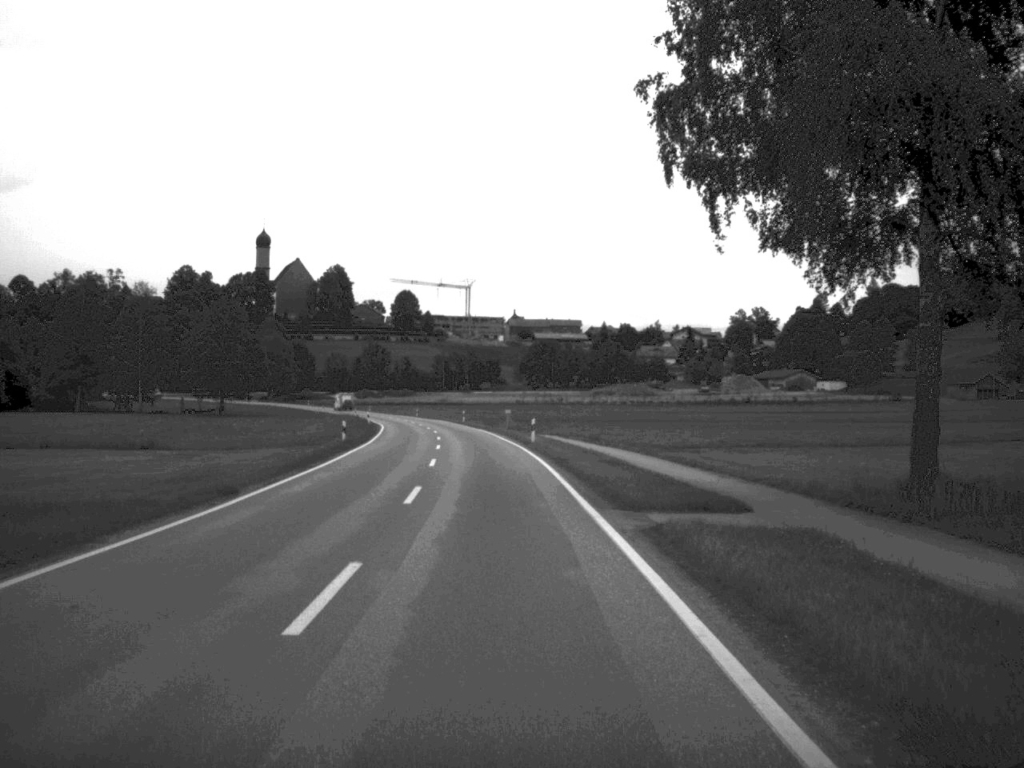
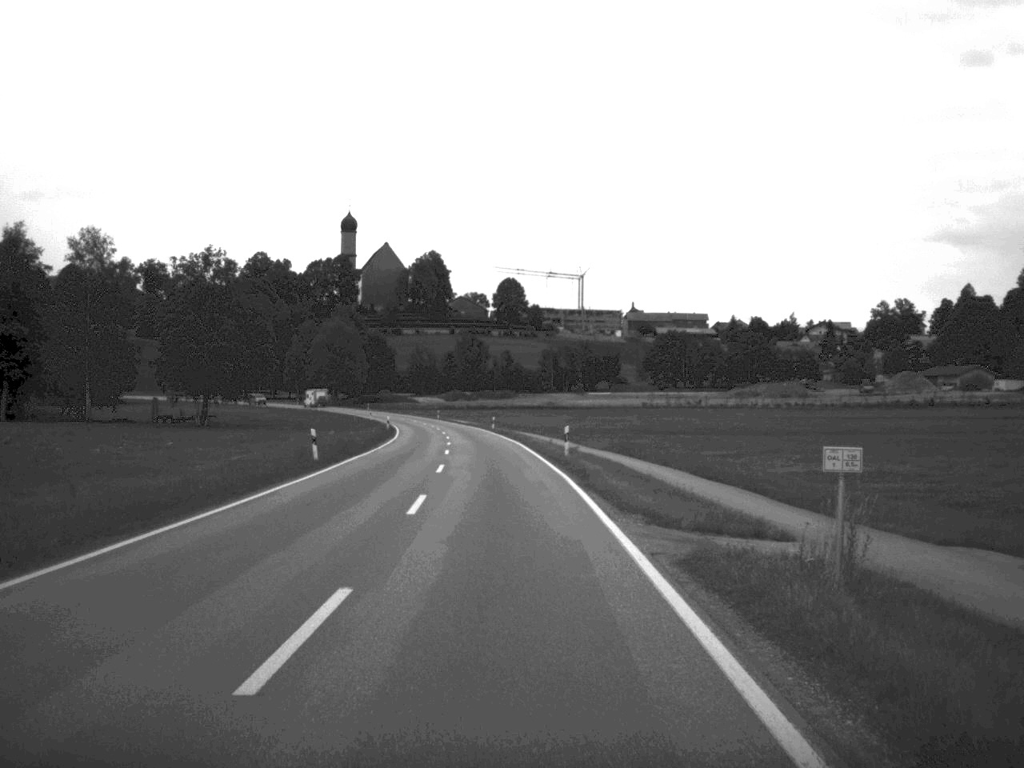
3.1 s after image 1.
(-2.6, +61.0) m; -5°
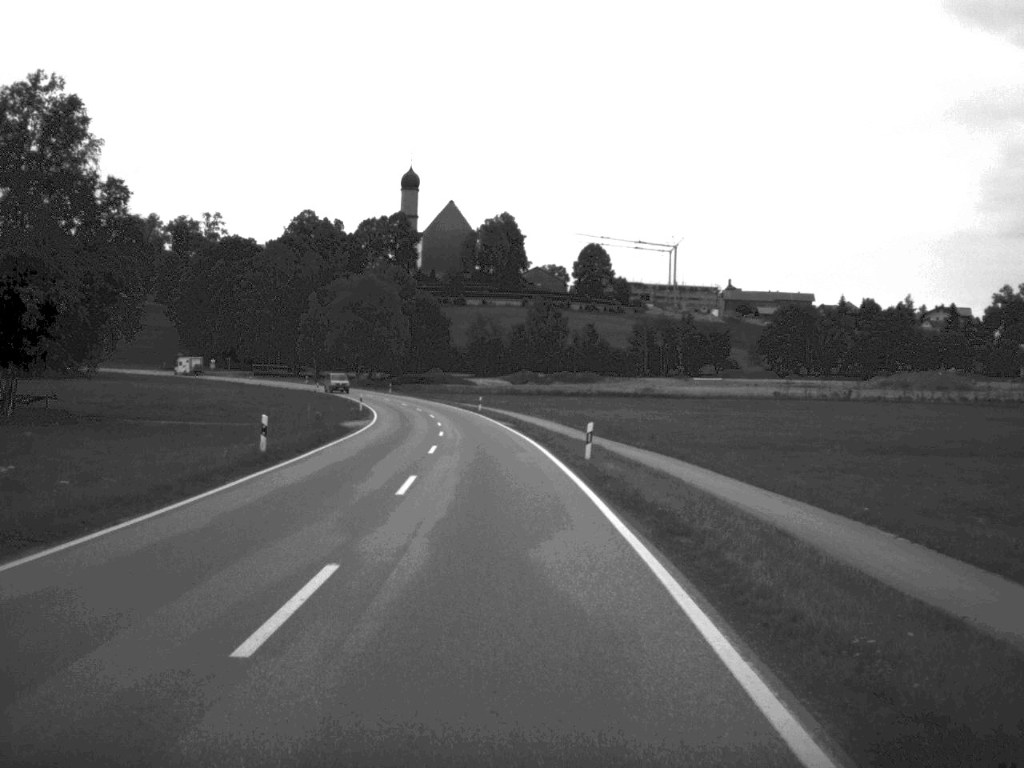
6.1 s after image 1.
(-1.9, +58.6) m; -4°
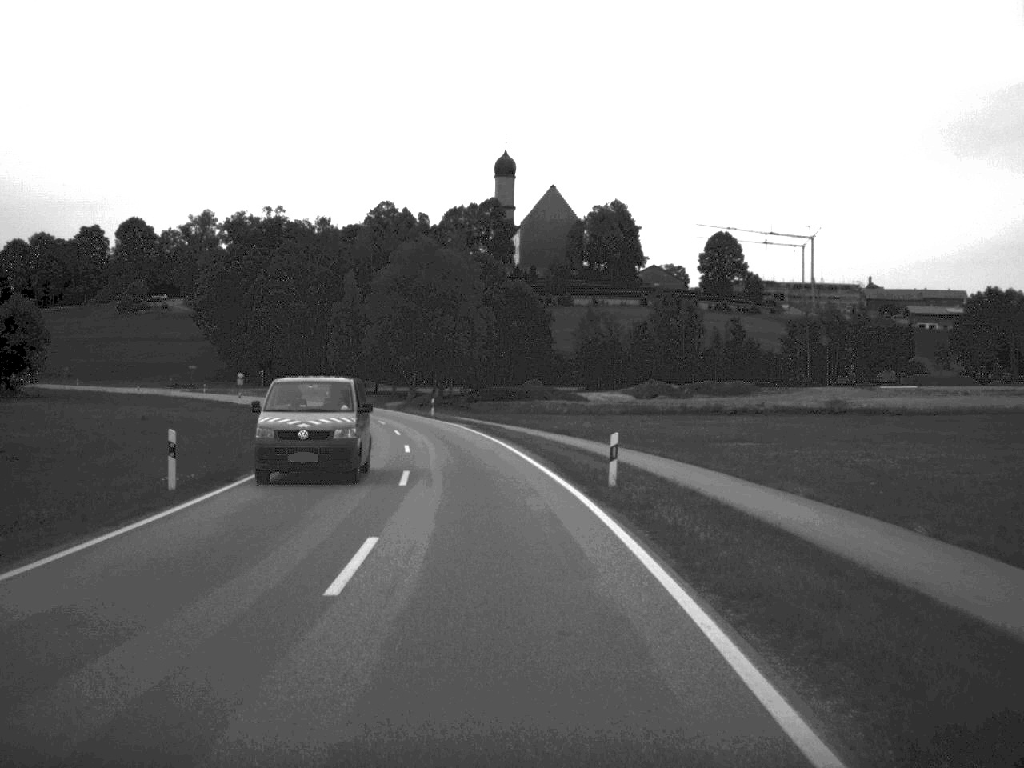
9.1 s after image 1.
(-2.4, +56.6) m; -5°
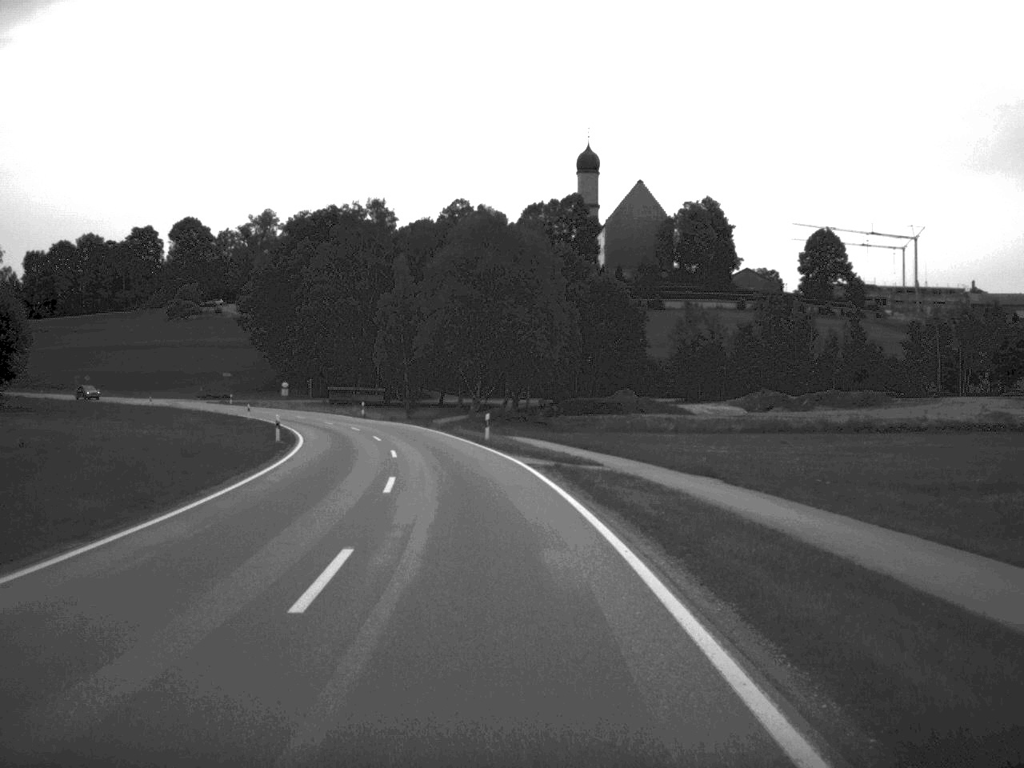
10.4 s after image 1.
(-0.7, +24.3) m; -4°
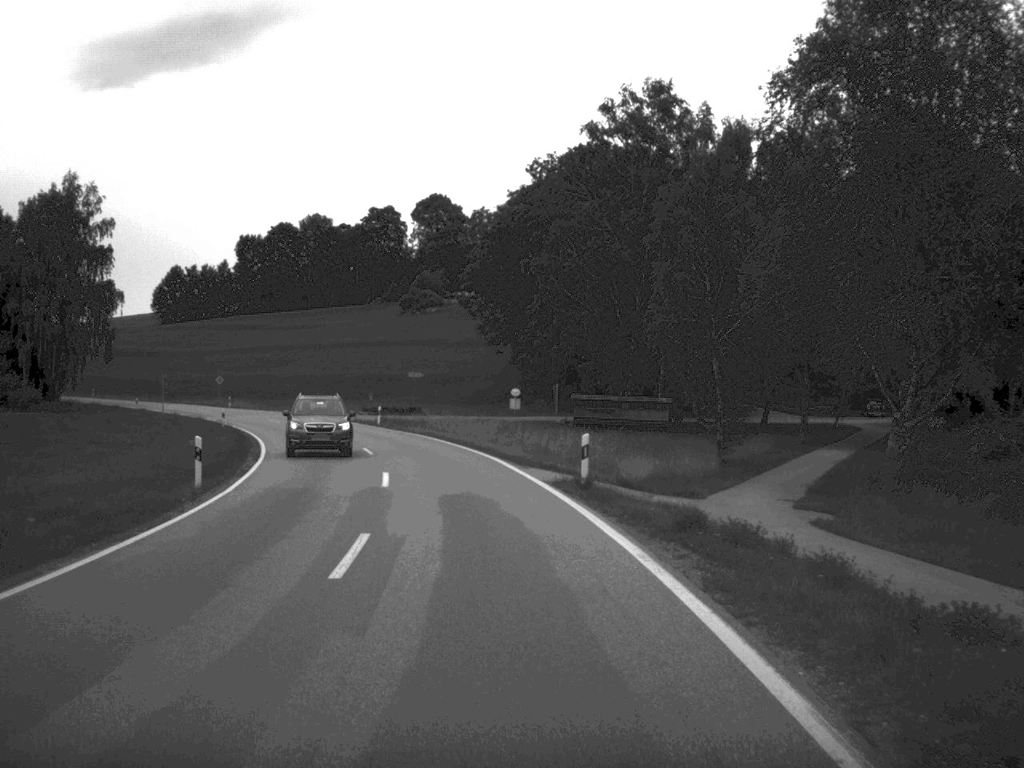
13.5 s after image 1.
(-5.8, +56.8) m; -13°
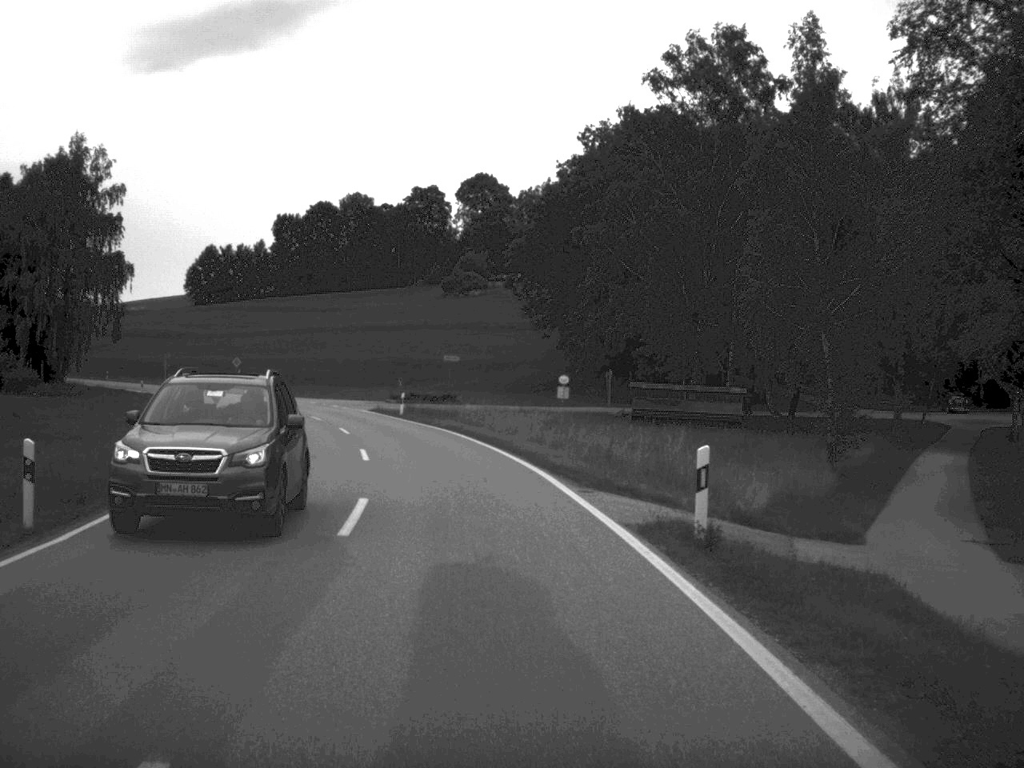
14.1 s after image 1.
(-0.2, +10.4) m; -2°
